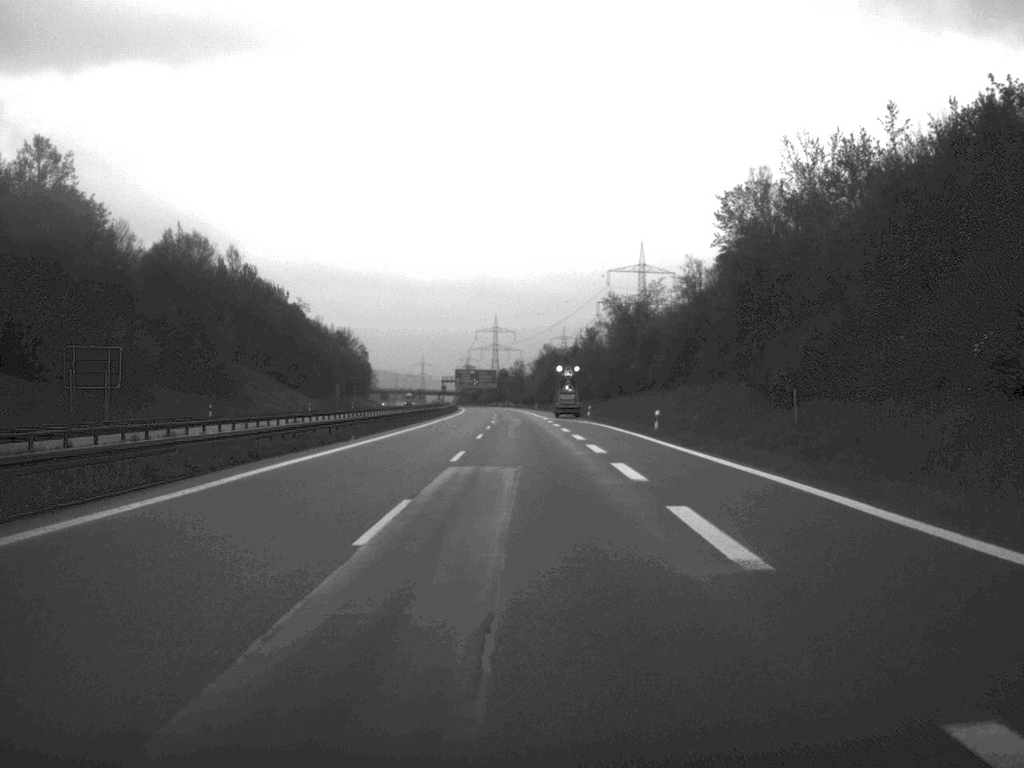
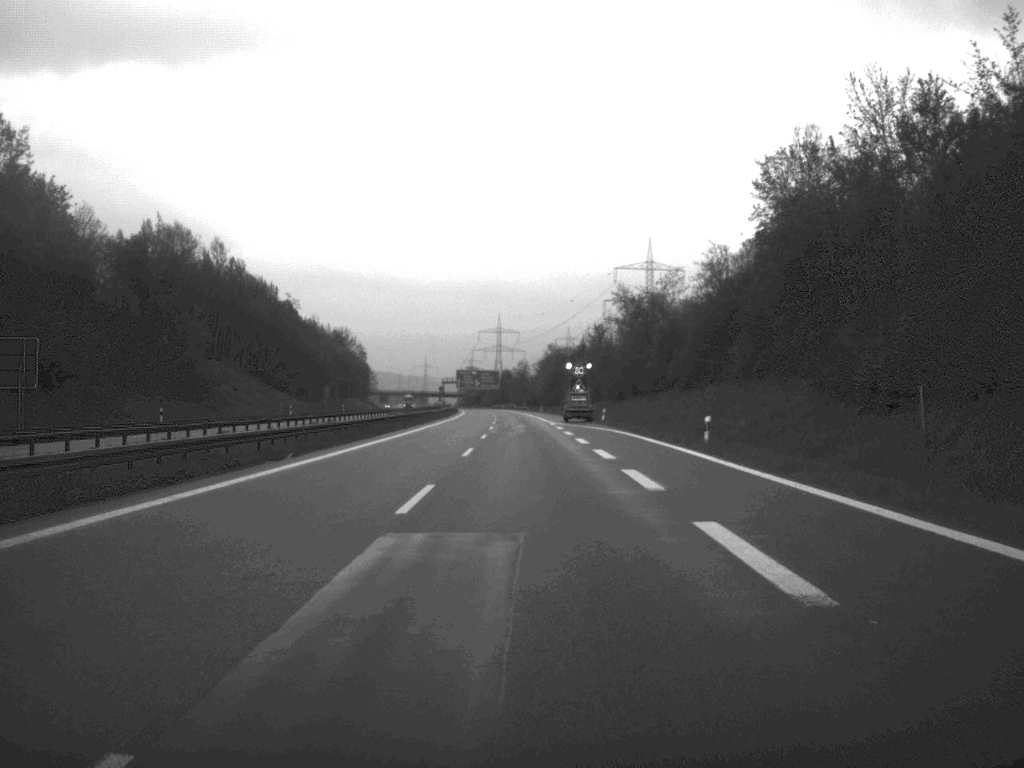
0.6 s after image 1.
(0.0, +14.0) m; 0°
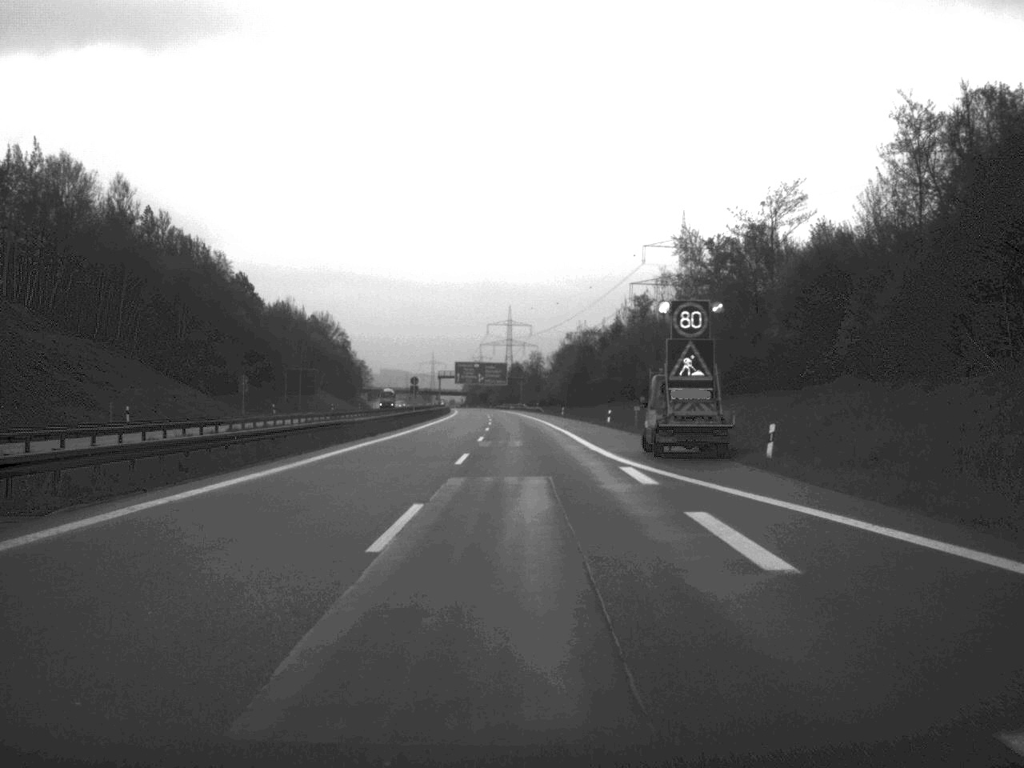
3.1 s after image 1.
(-0.3, +57.5) m; -1°
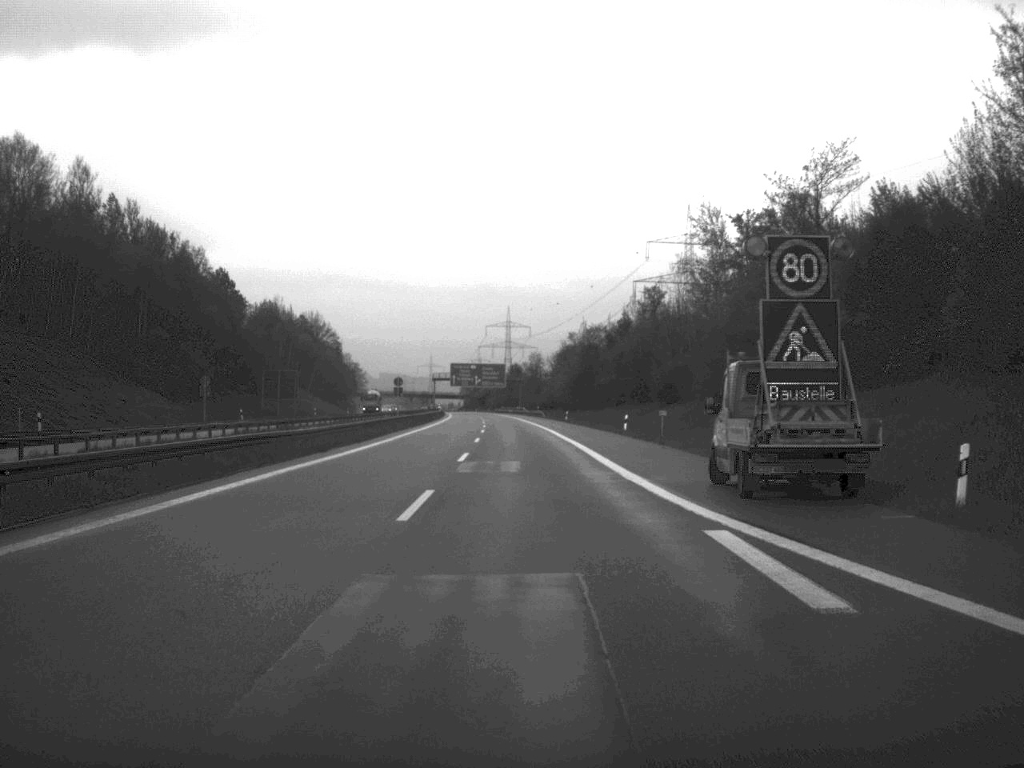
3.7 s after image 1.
(0.0, +14.0) m; 0°
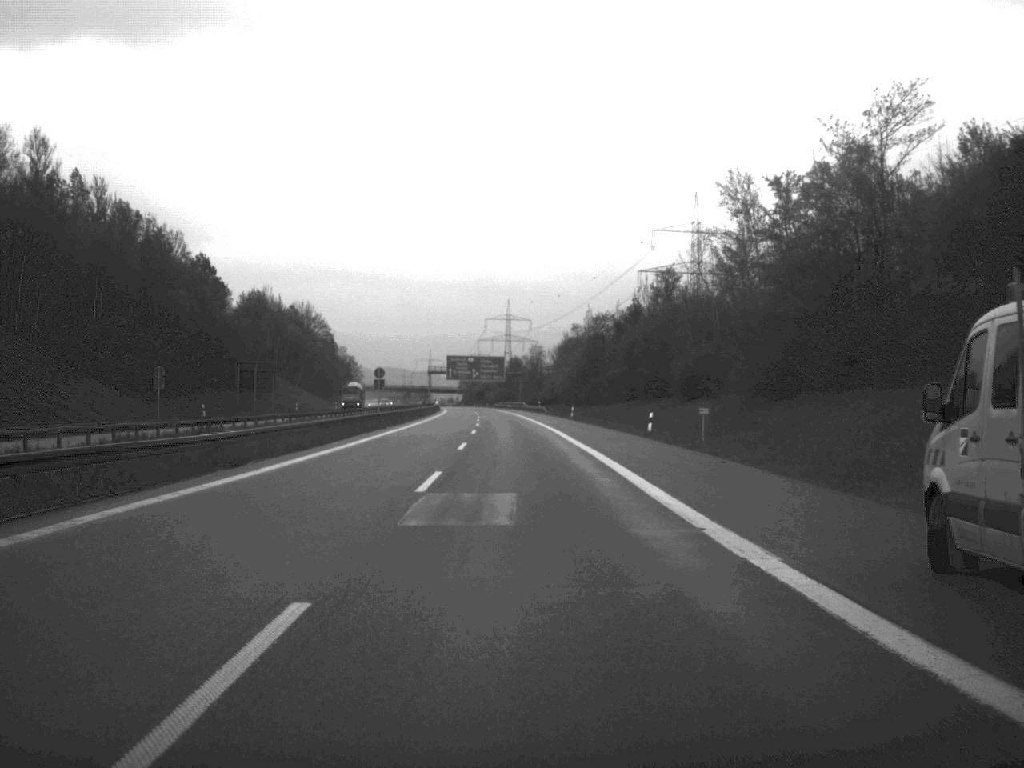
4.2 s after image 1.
(0.0, +13.3) m; 0°
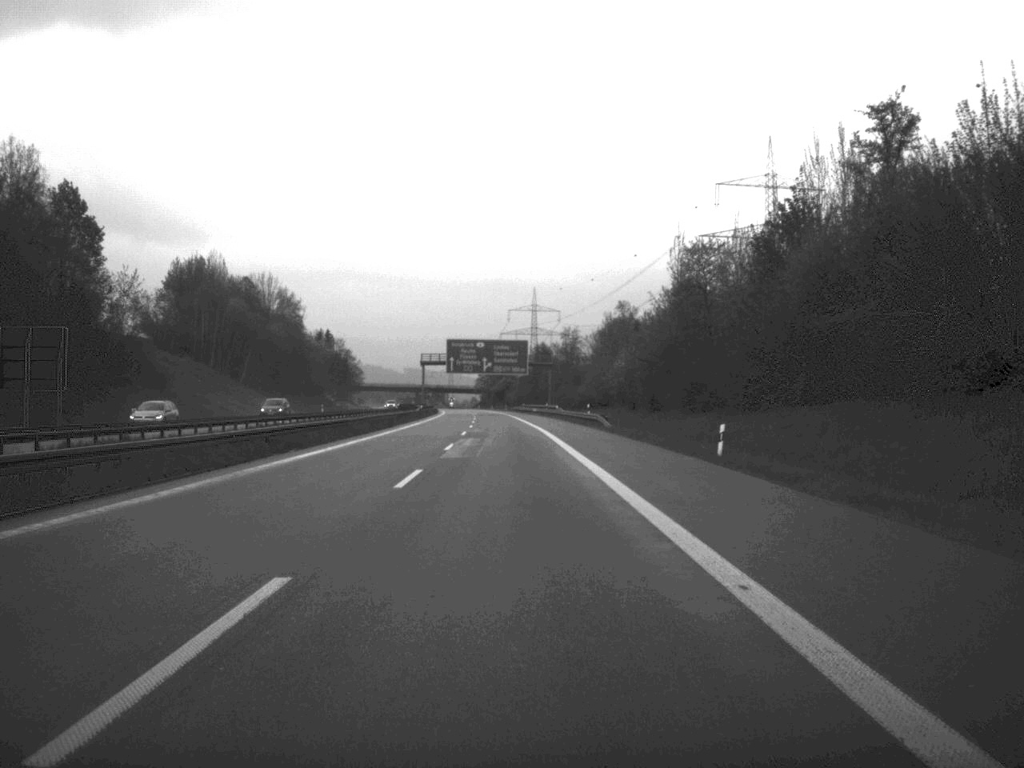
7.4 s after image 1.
(-0.7, +69.7) m; -1°
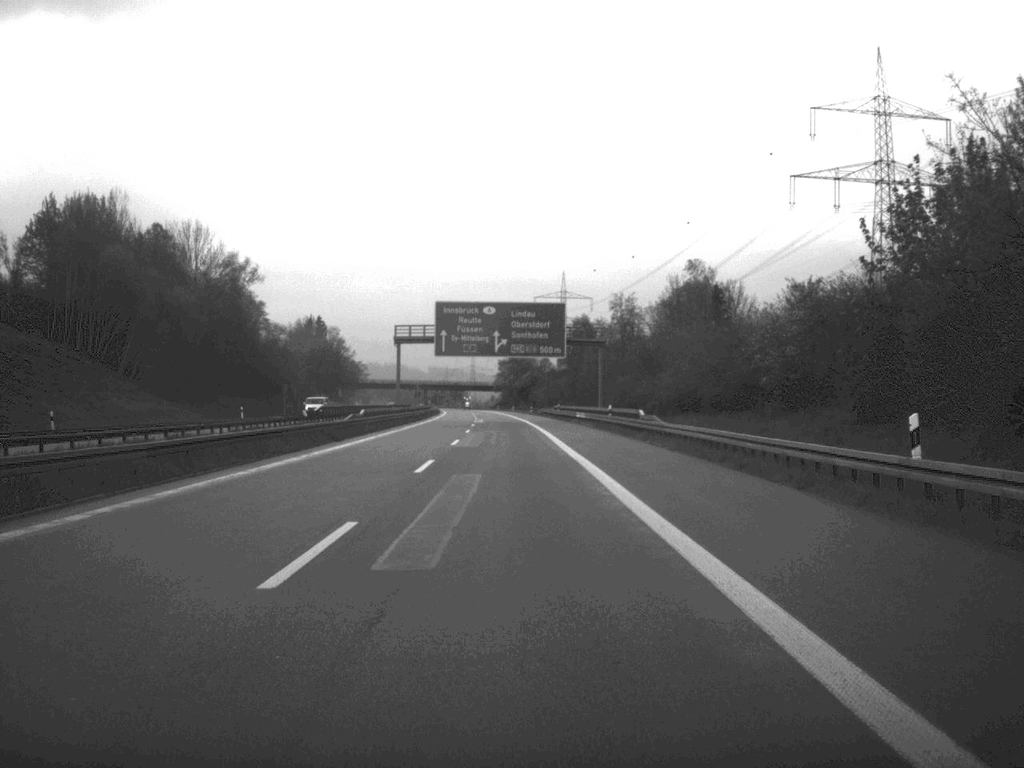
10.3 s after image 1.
(-0.9, +65.4) m; -1°
